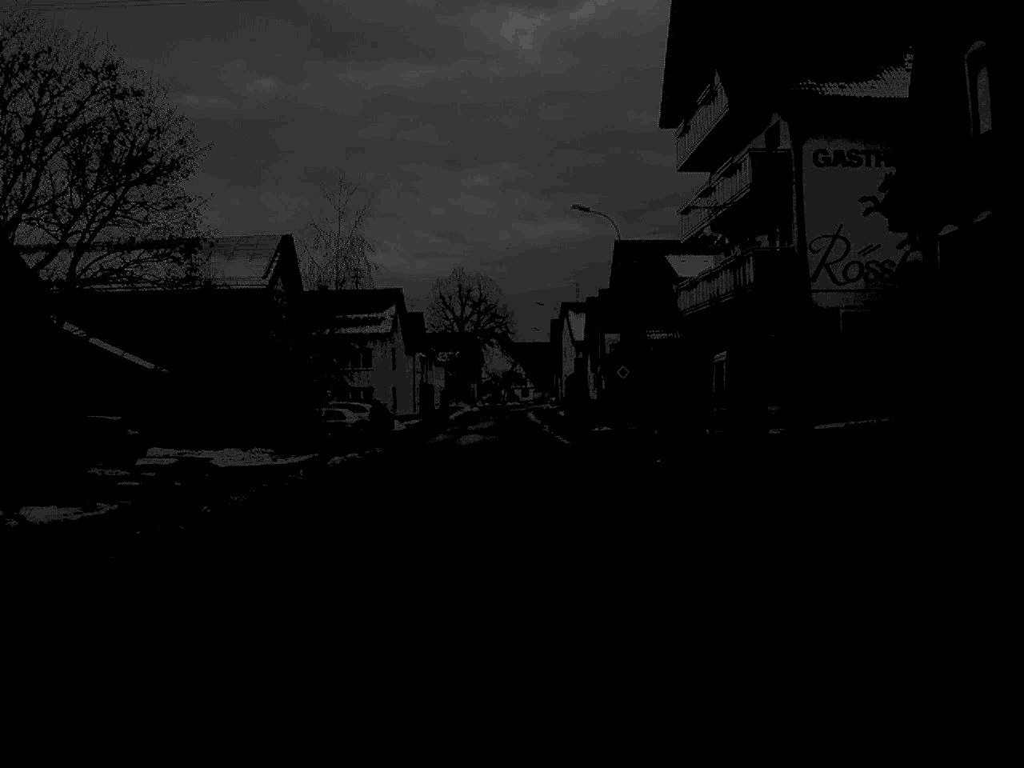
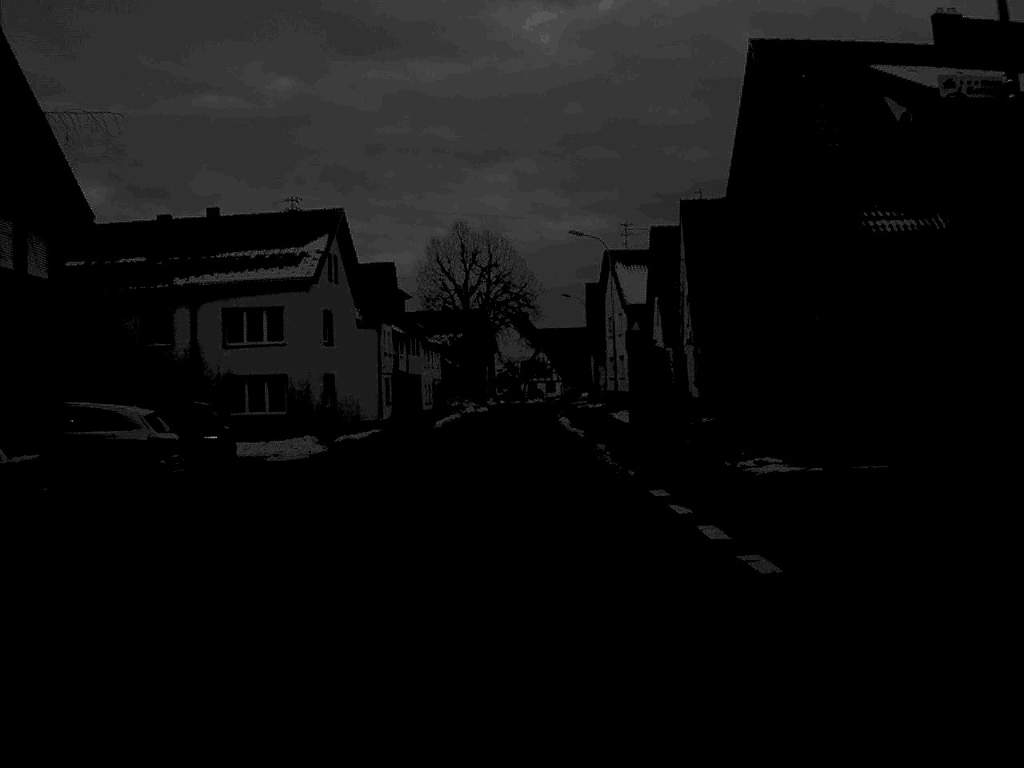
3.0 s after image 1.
(-0.3, +38.0) m; -1°
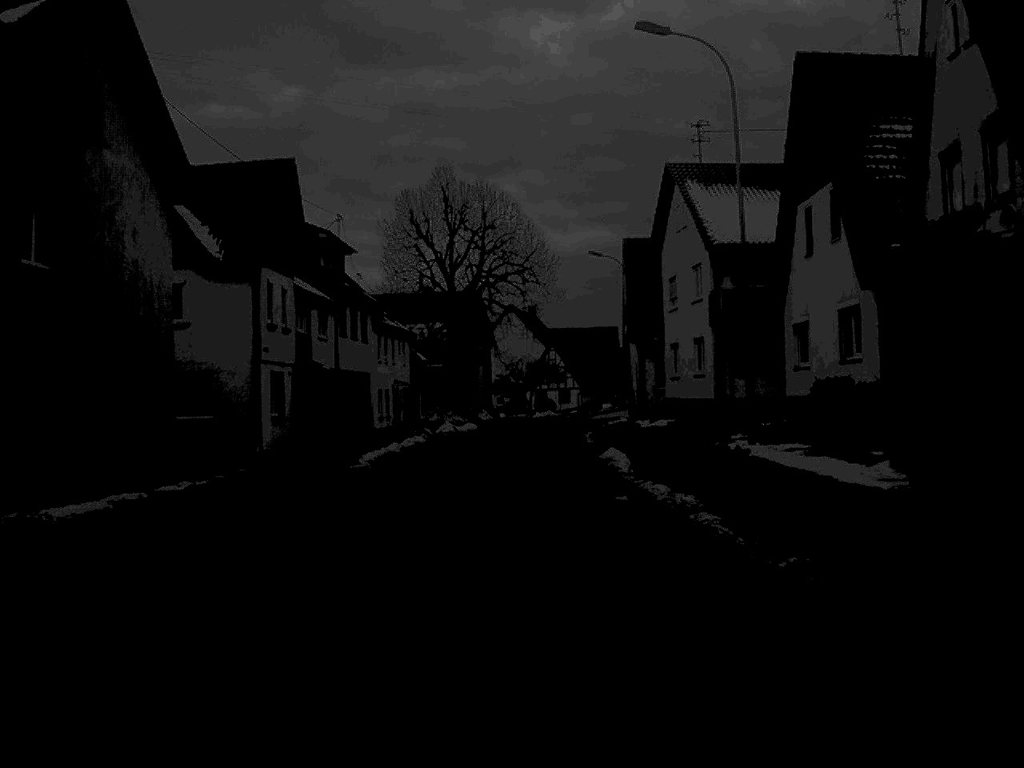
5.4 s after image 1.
(-0.1, +32.4) m; 0°
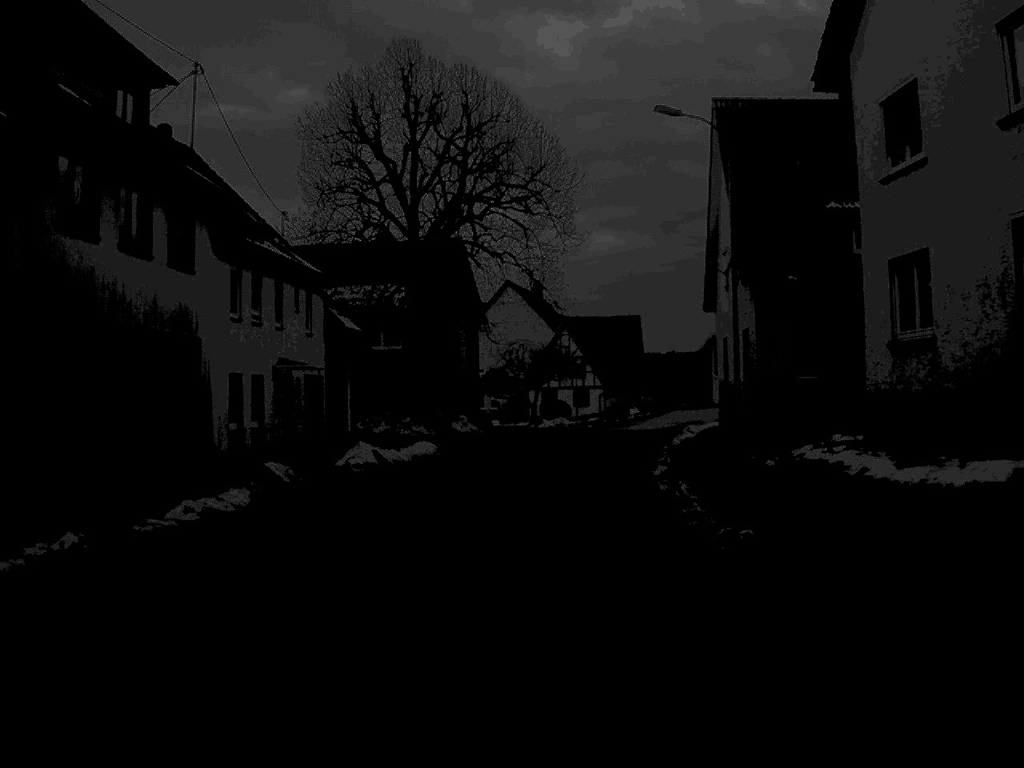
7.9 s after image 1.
(0.0, +30.8) m; 0°
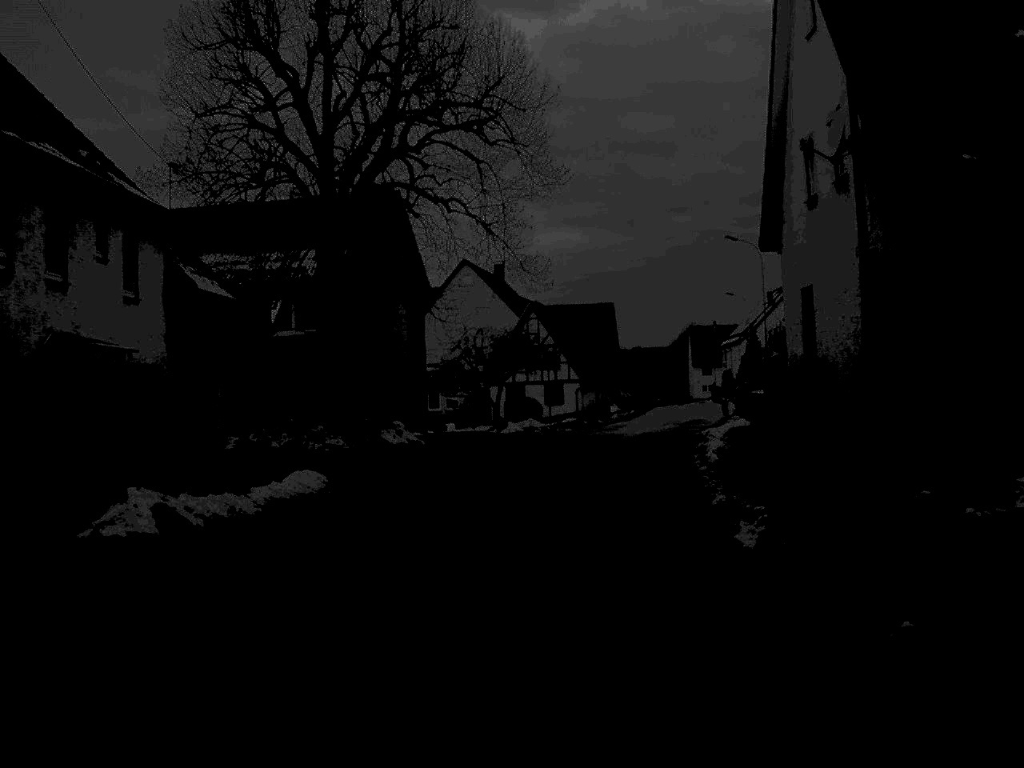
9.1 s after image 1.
(+0.2, +14.5) m; +2°
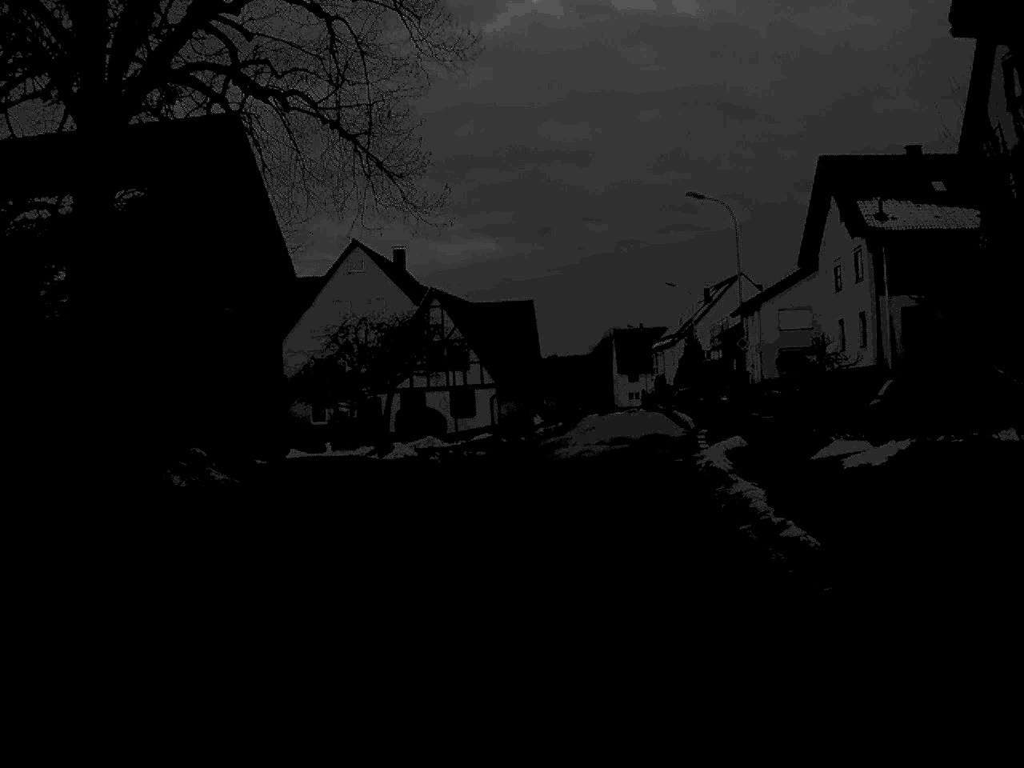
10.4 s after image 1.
(+0.5, +15.3) m; +4°
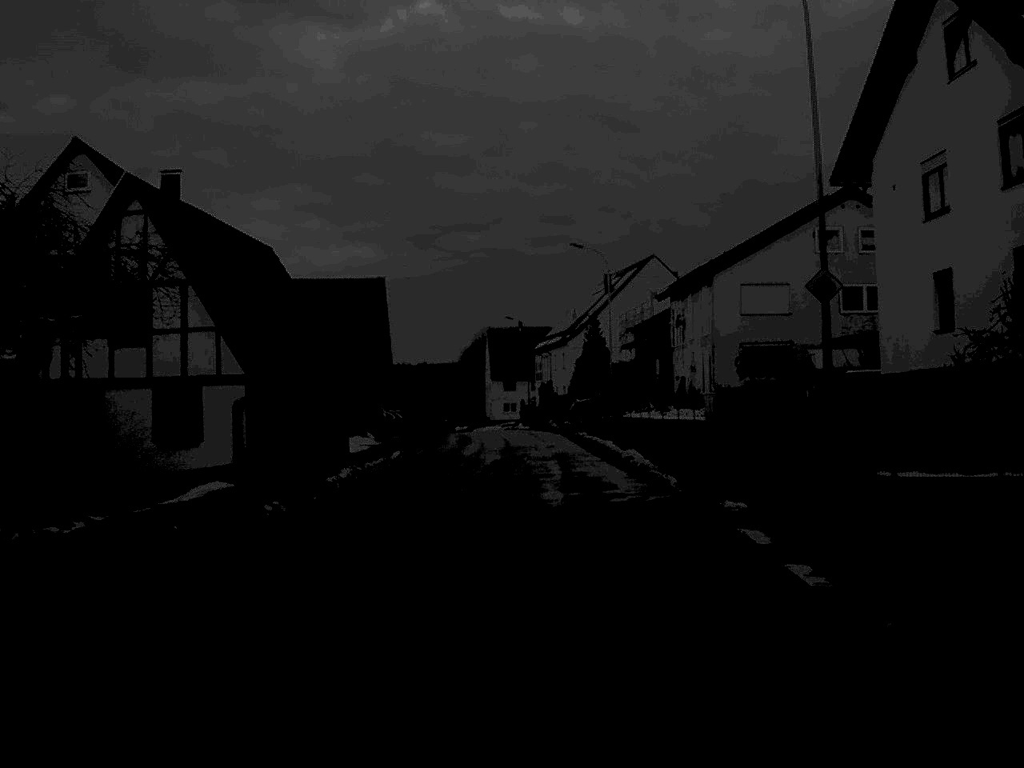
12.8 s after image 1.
(+1.6, +28.4) m; +6°
